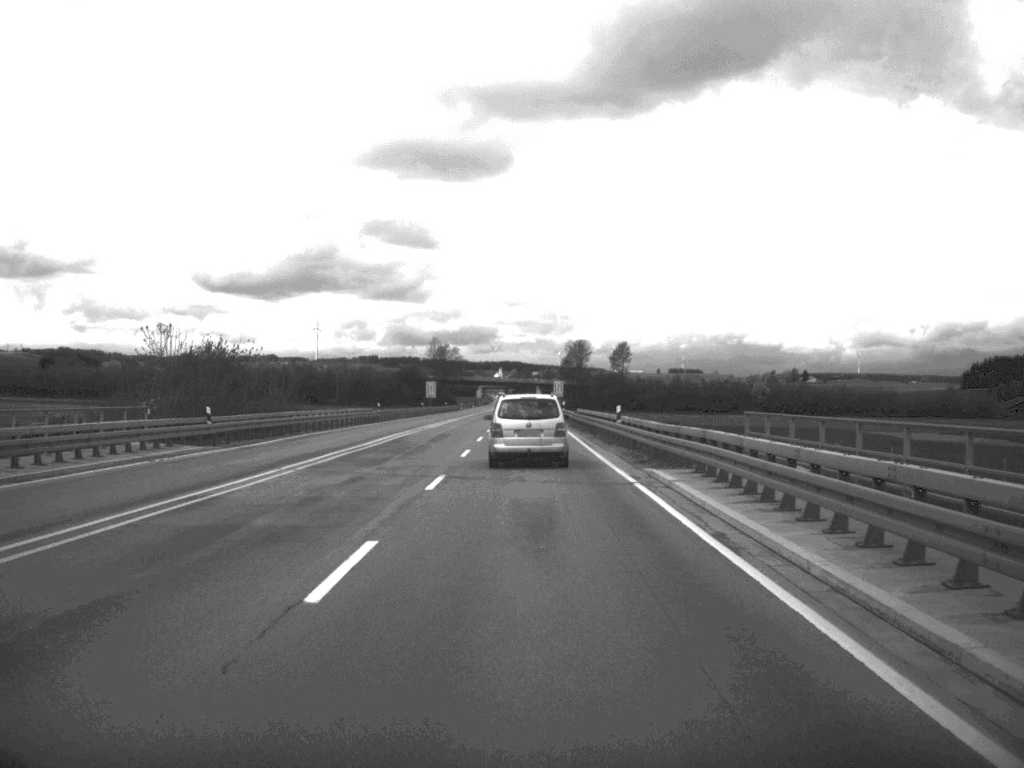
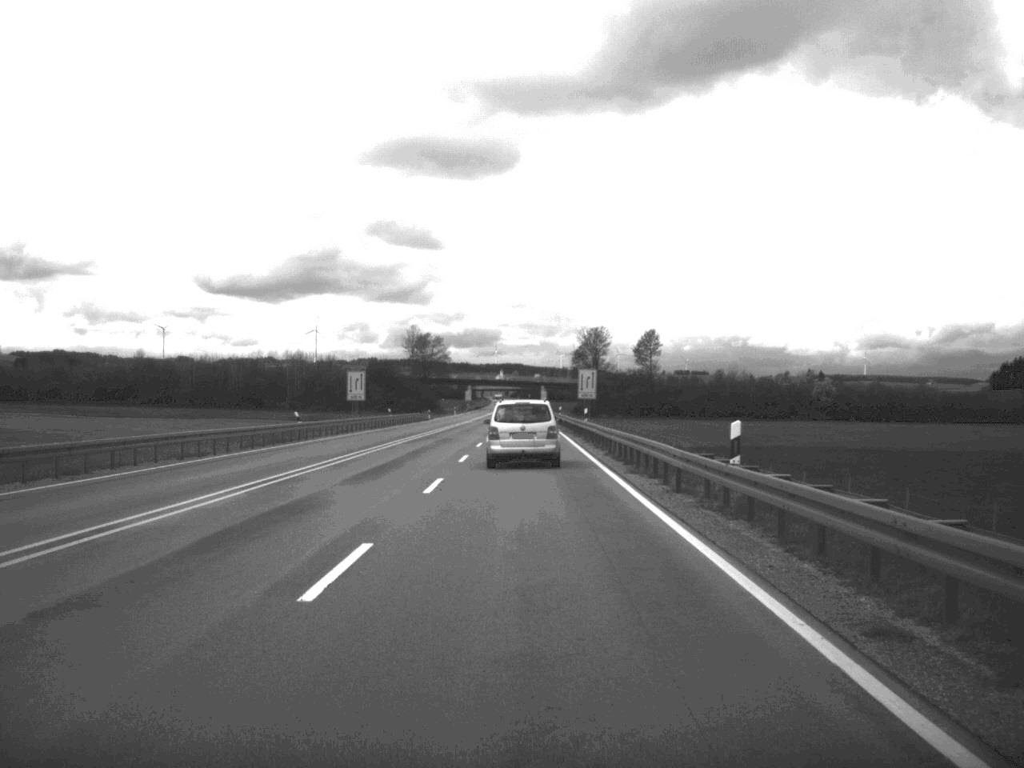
(-0.2, +71.2) m; 0°
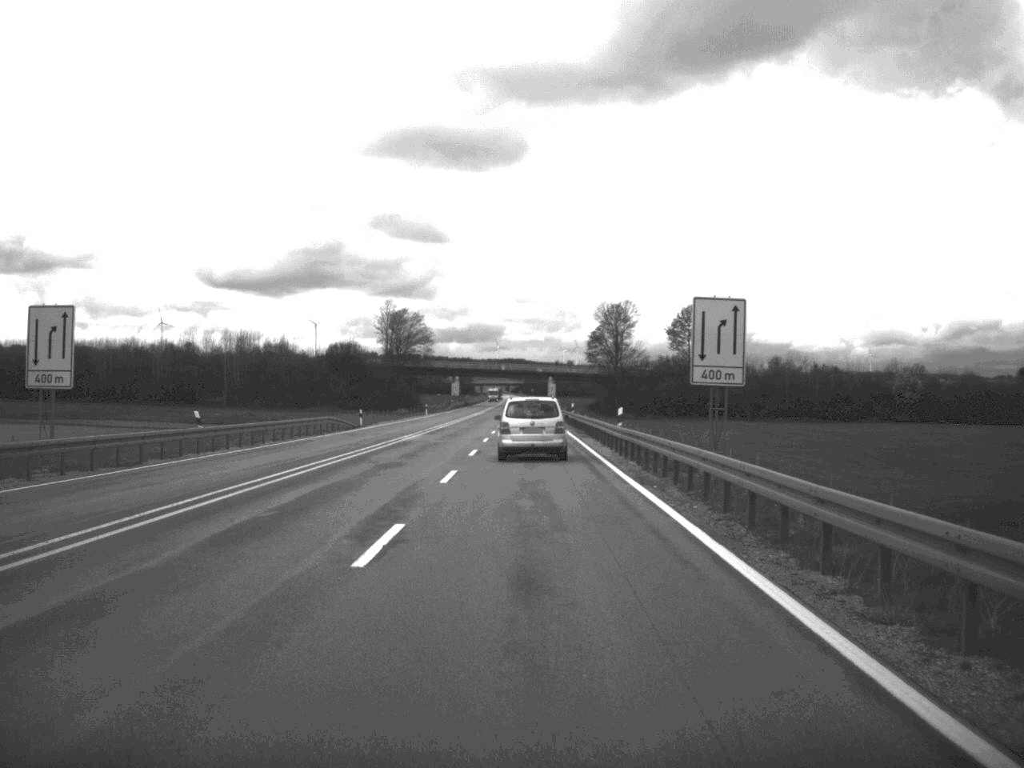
(-0.2, +57.9) m; 0°
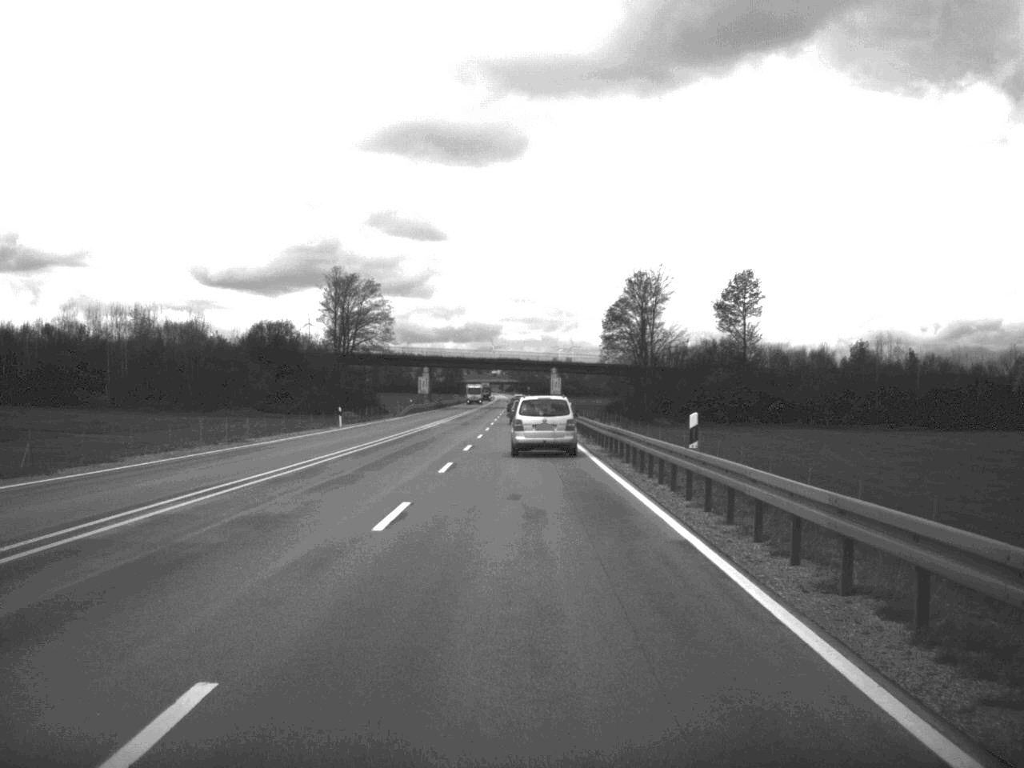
(+0.1, +56.7) m; 0°
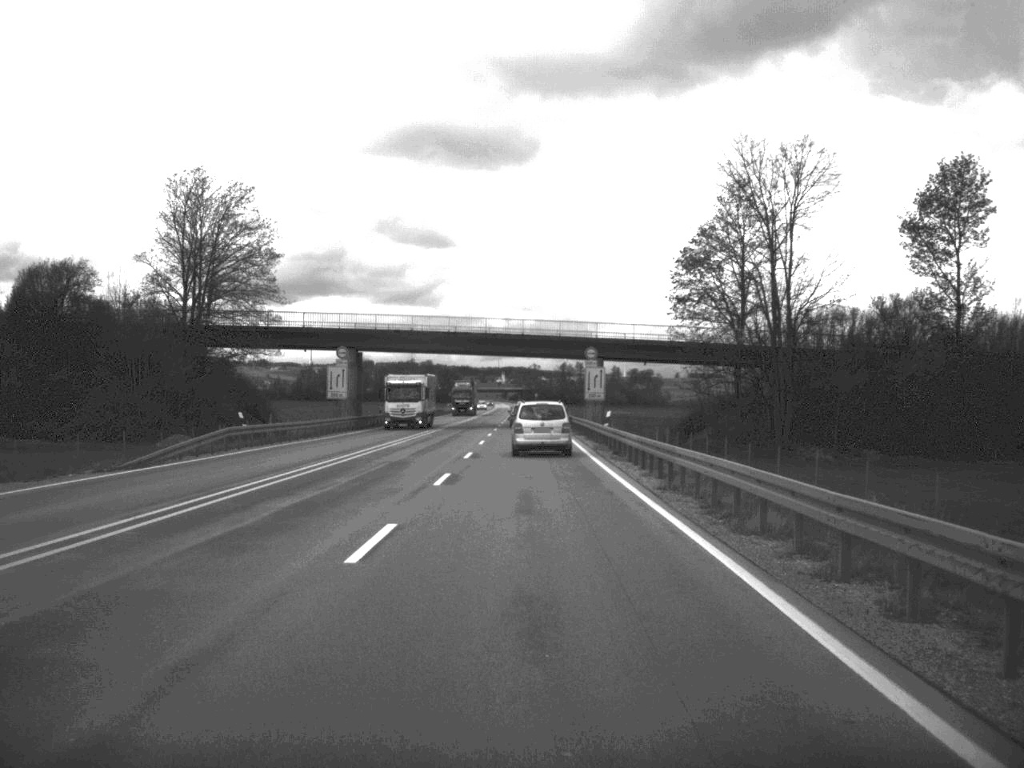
(-0.4, +74.2) m; 0°
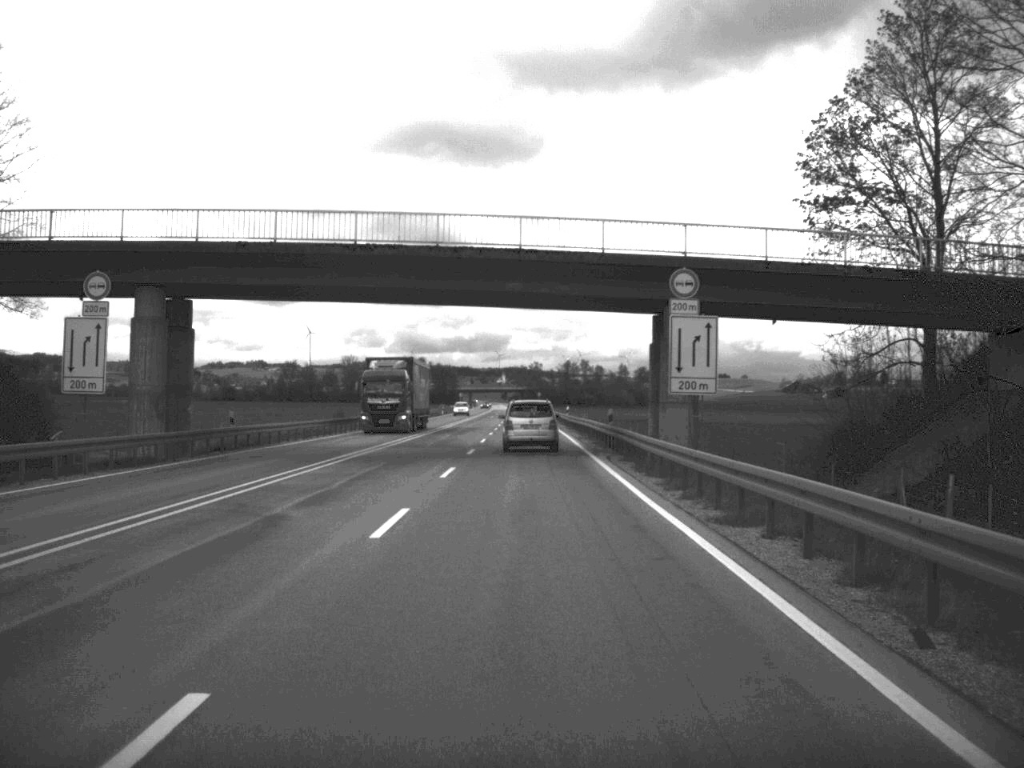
(-0.1, +45.8) m; 0°
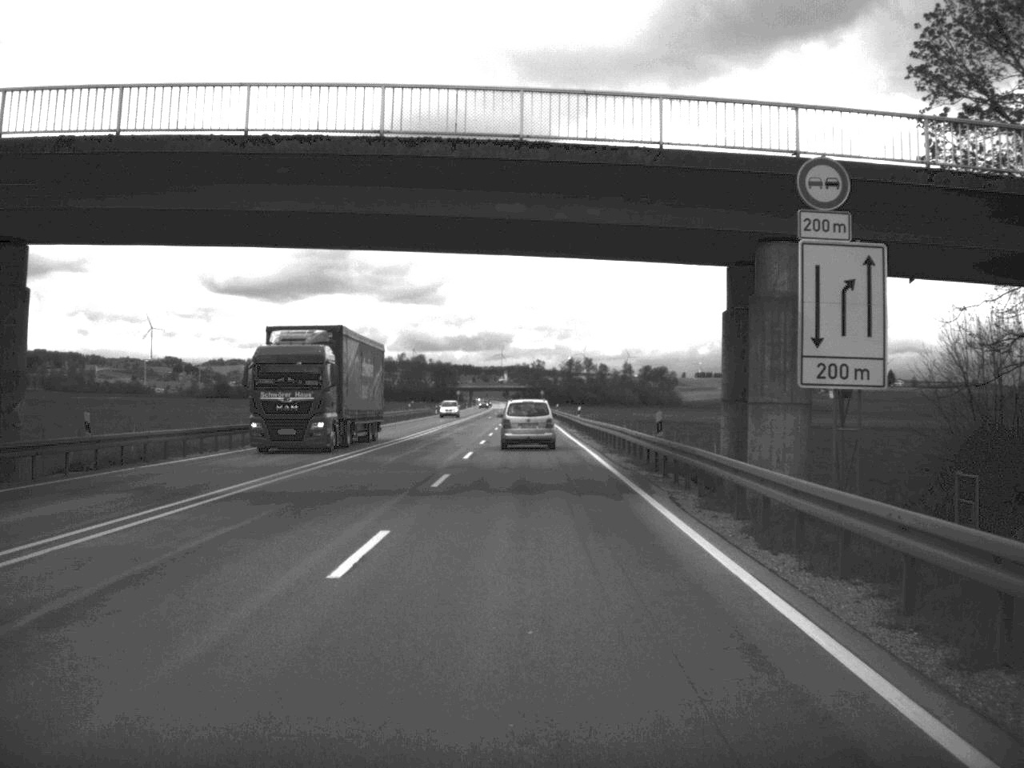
(0.0, +15.2) m; 0°
